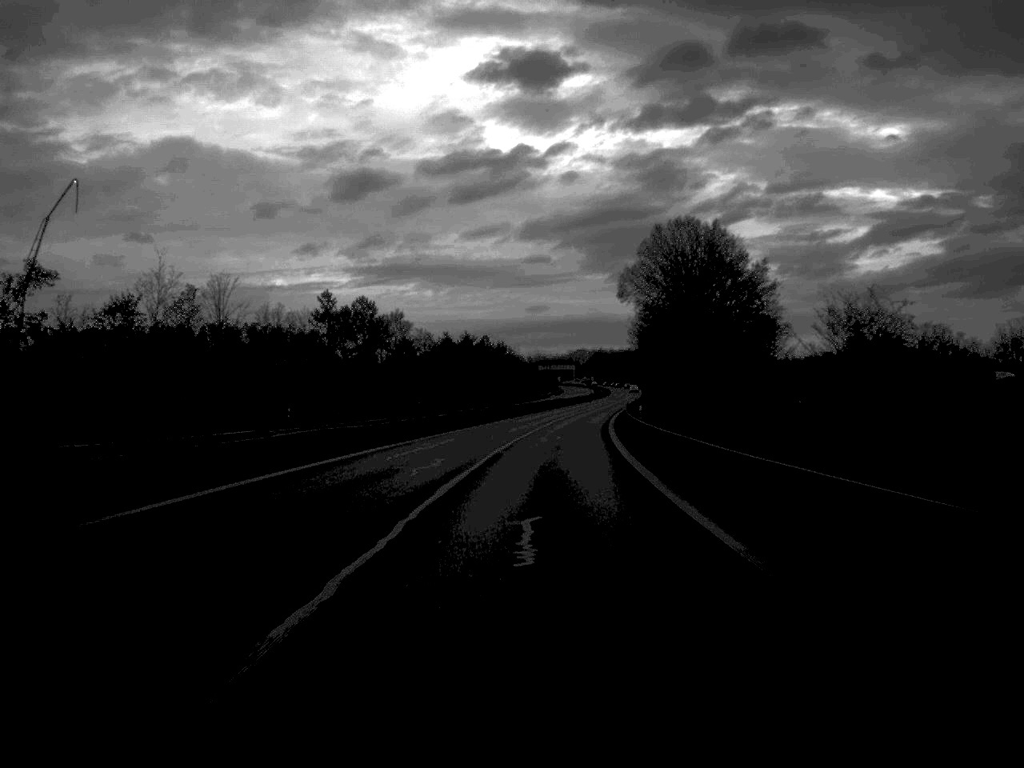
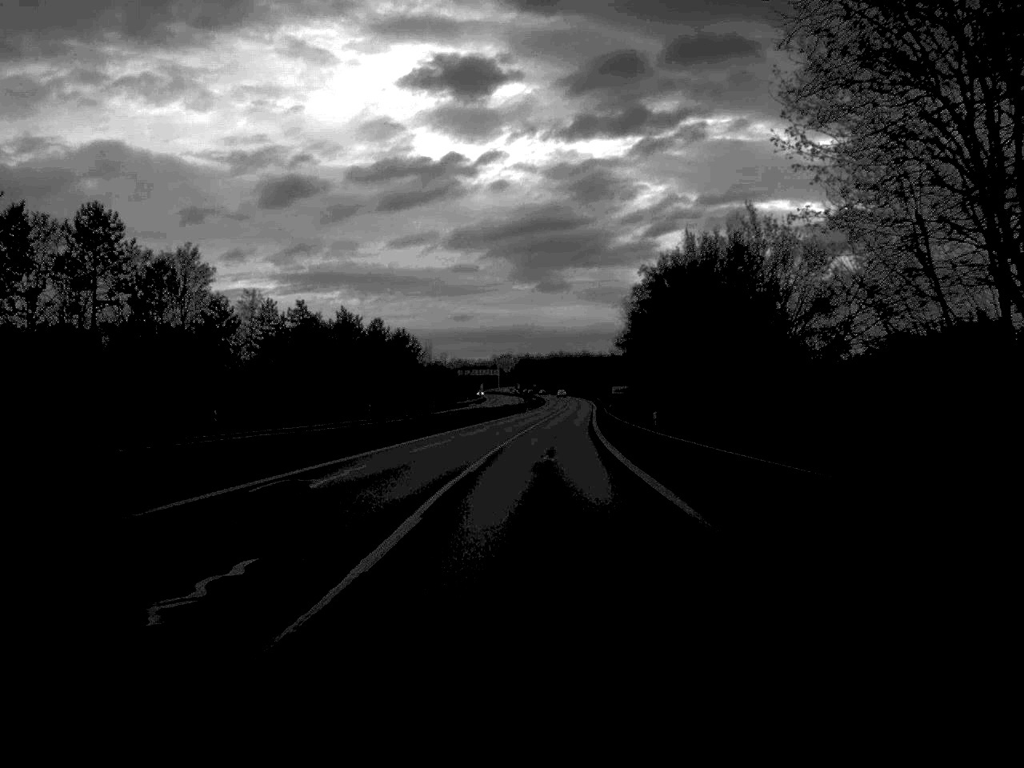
(+2.0, +63.6) m; +3°
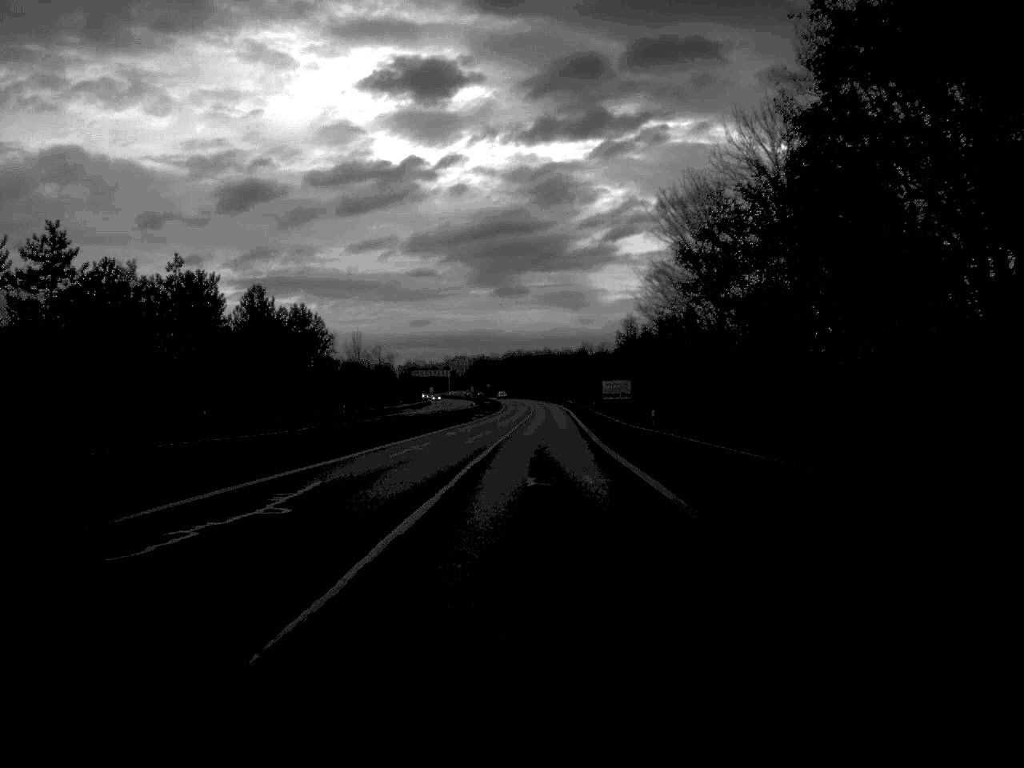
(+0.8, +50.5) m; +2°
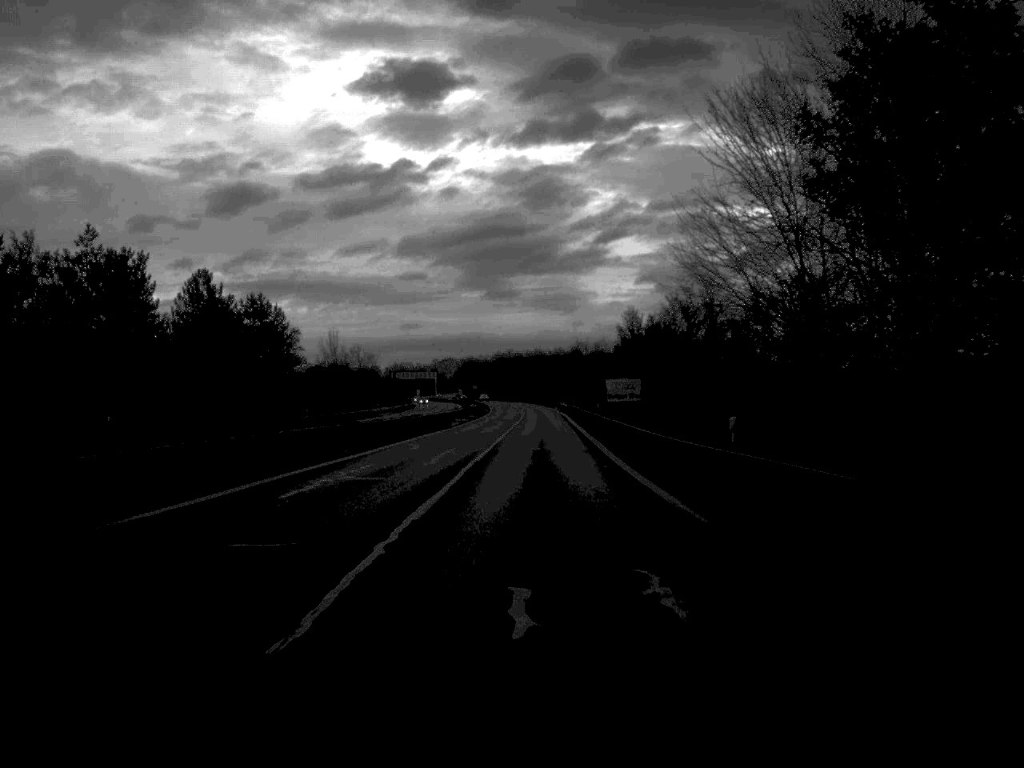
(+0.1, +15.6) m; 0°
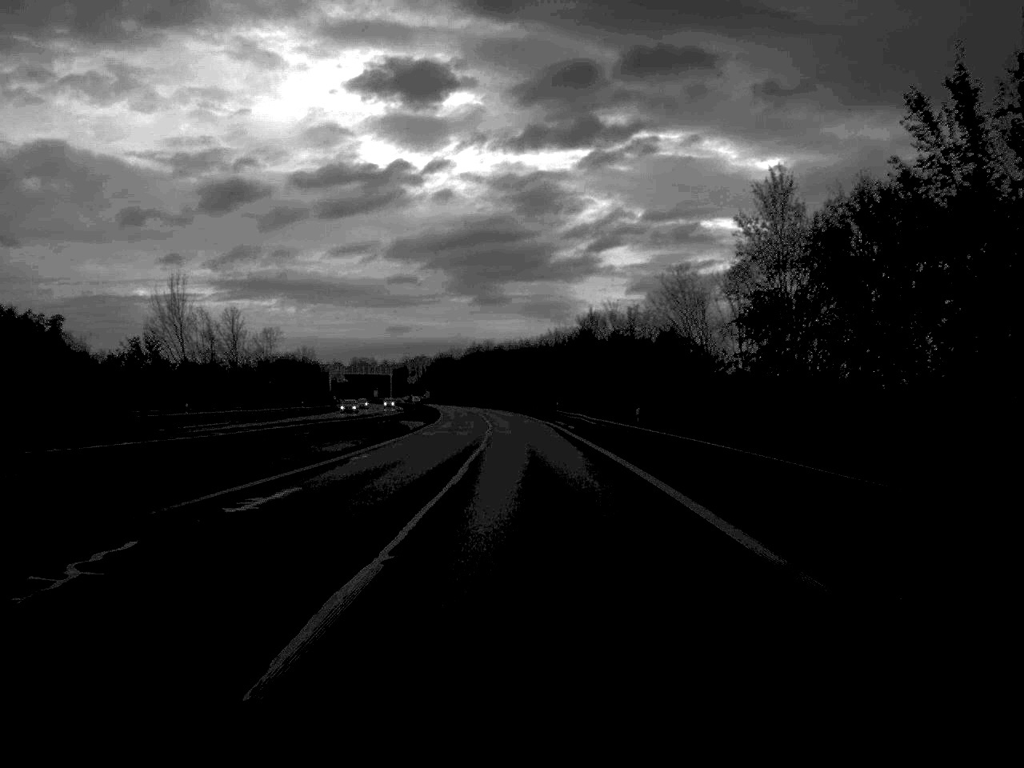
(+0.7, +82.6) m; +1°
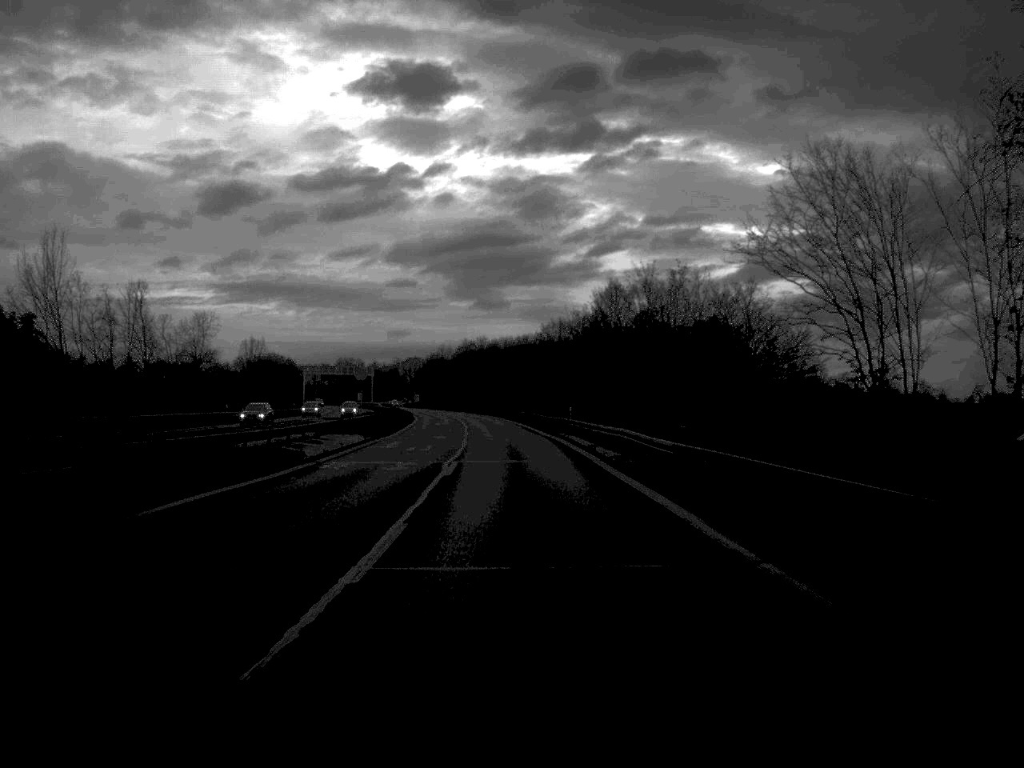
(+0.1, +31.2) m; 0°
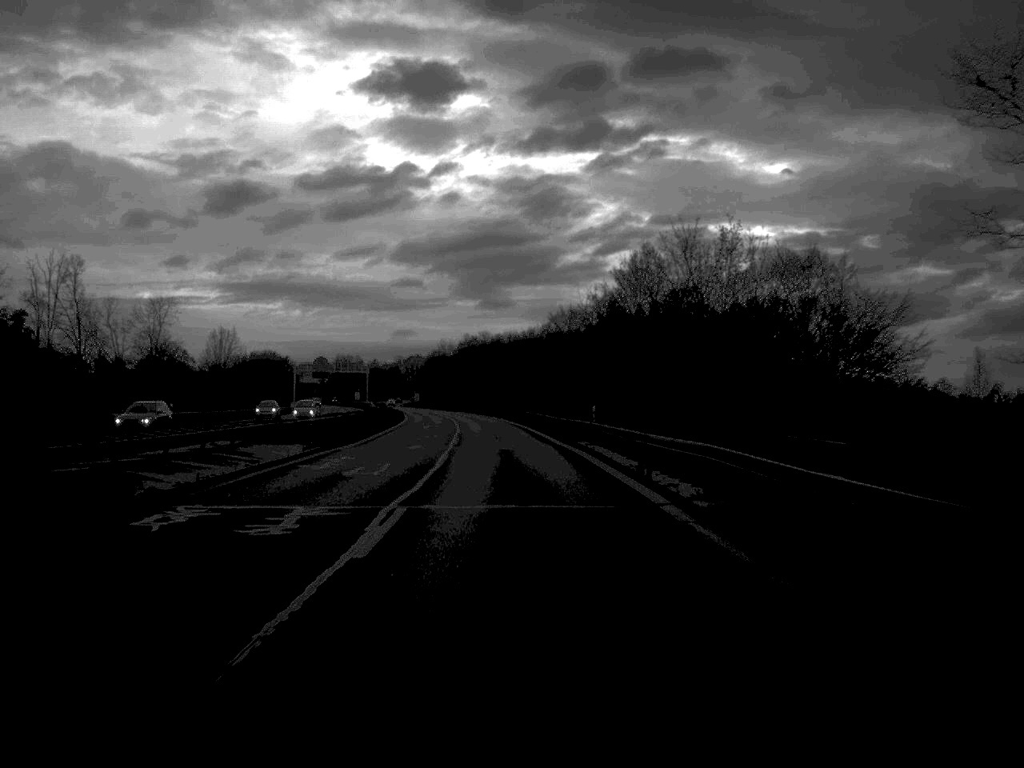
(0.0, +16.4) m; 0°
